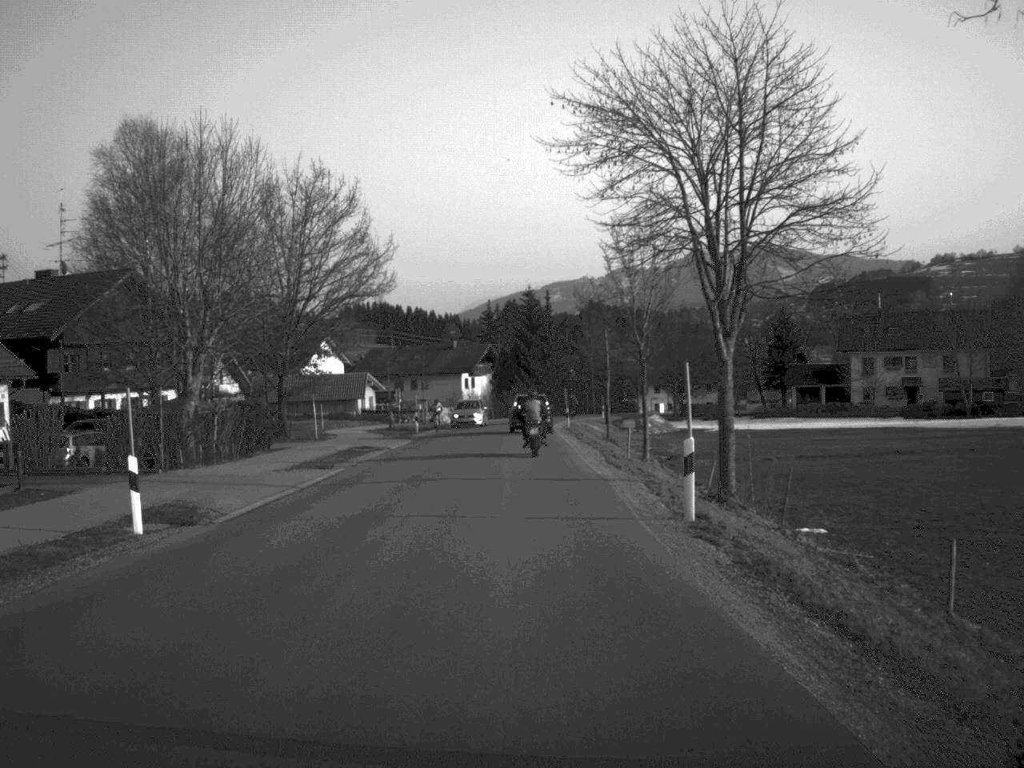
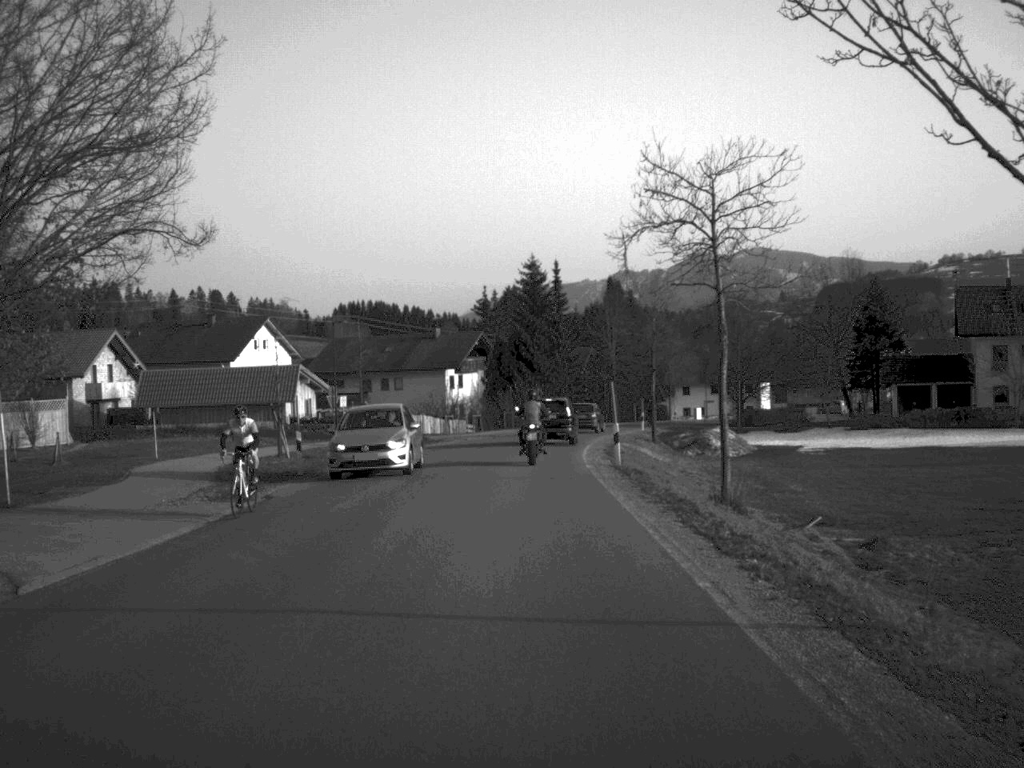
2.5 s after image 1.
(0.0, +33.1) m; 0°
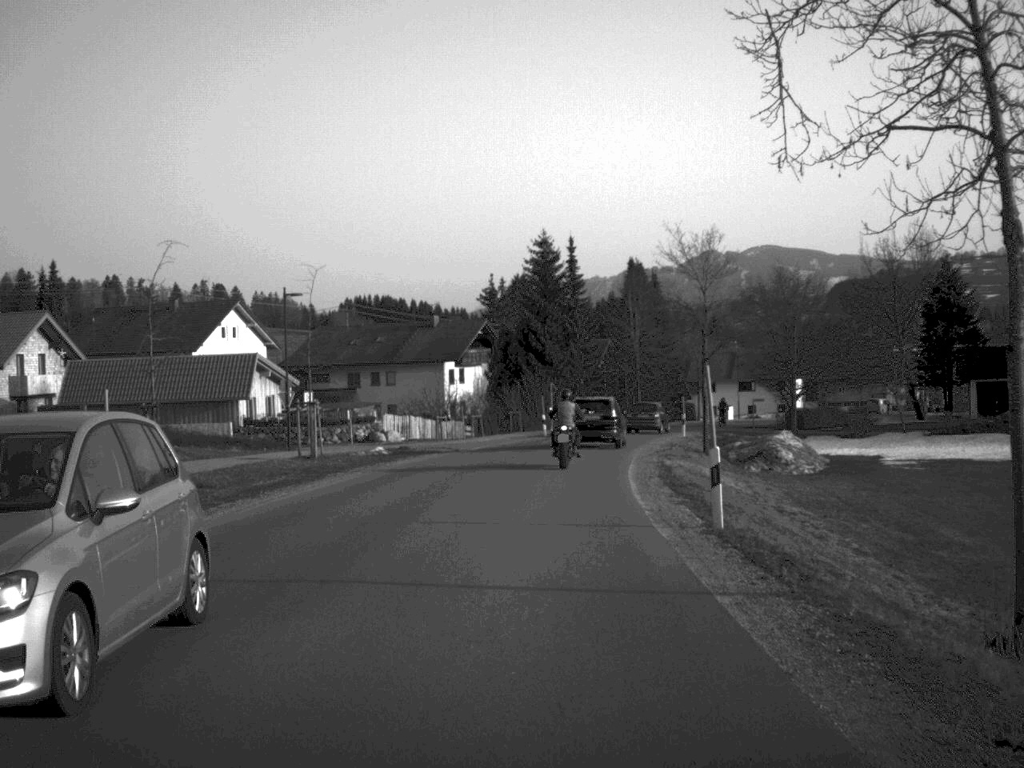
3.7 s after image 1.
(0.0, +14.4) m; 0°
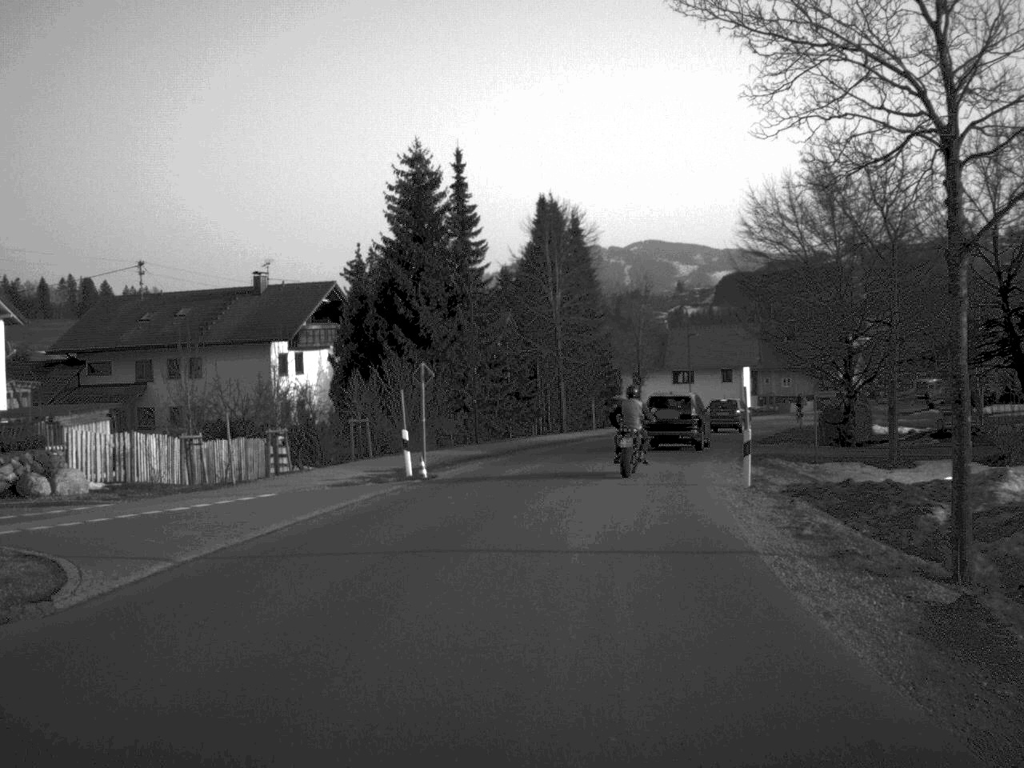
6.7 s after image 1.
(+0.8, +32.7) m; +5°
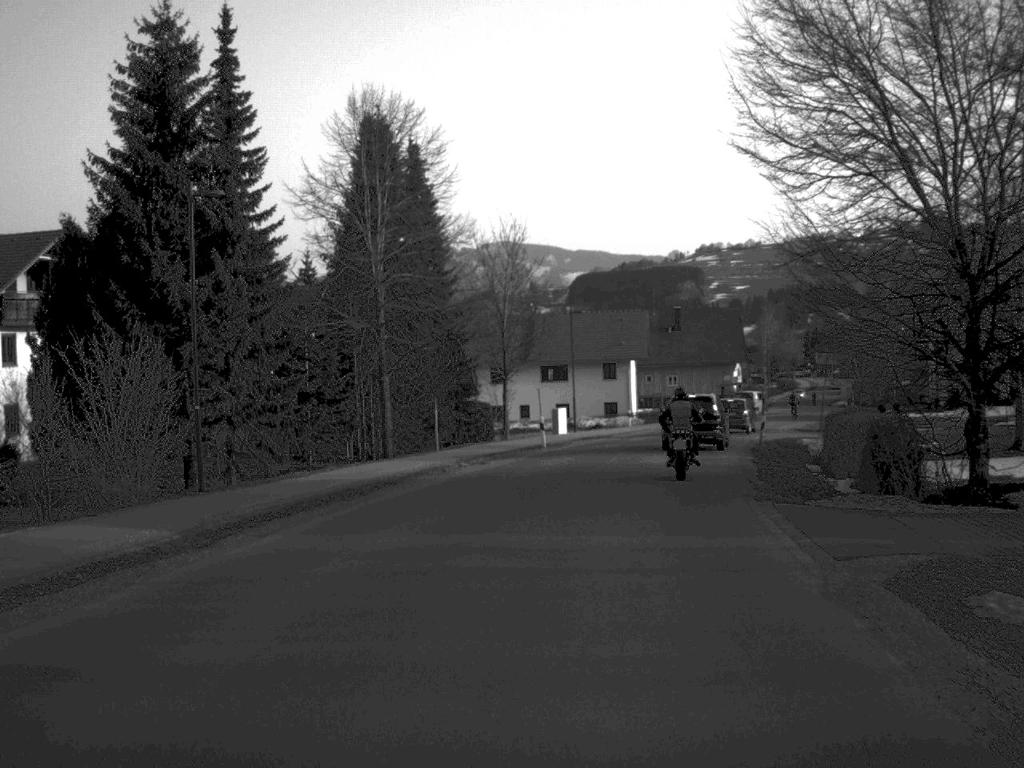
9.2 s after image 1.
(+1.4, +23.6) m; +7°
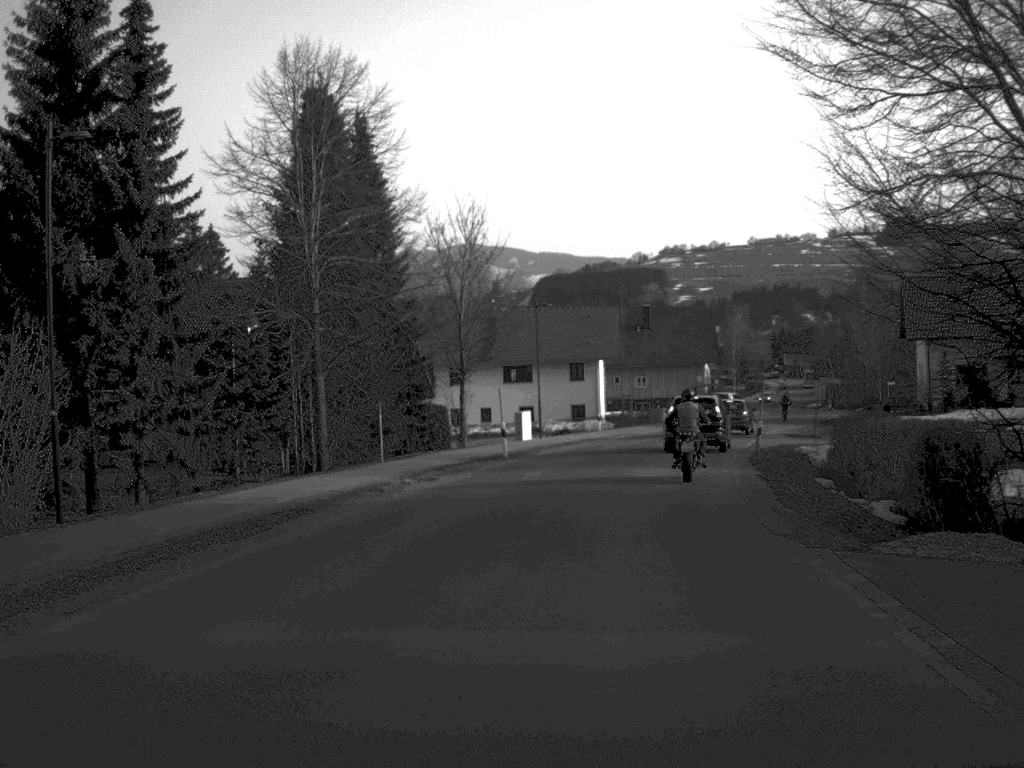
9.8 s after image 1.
(+0.1, +5.8) m; +2°
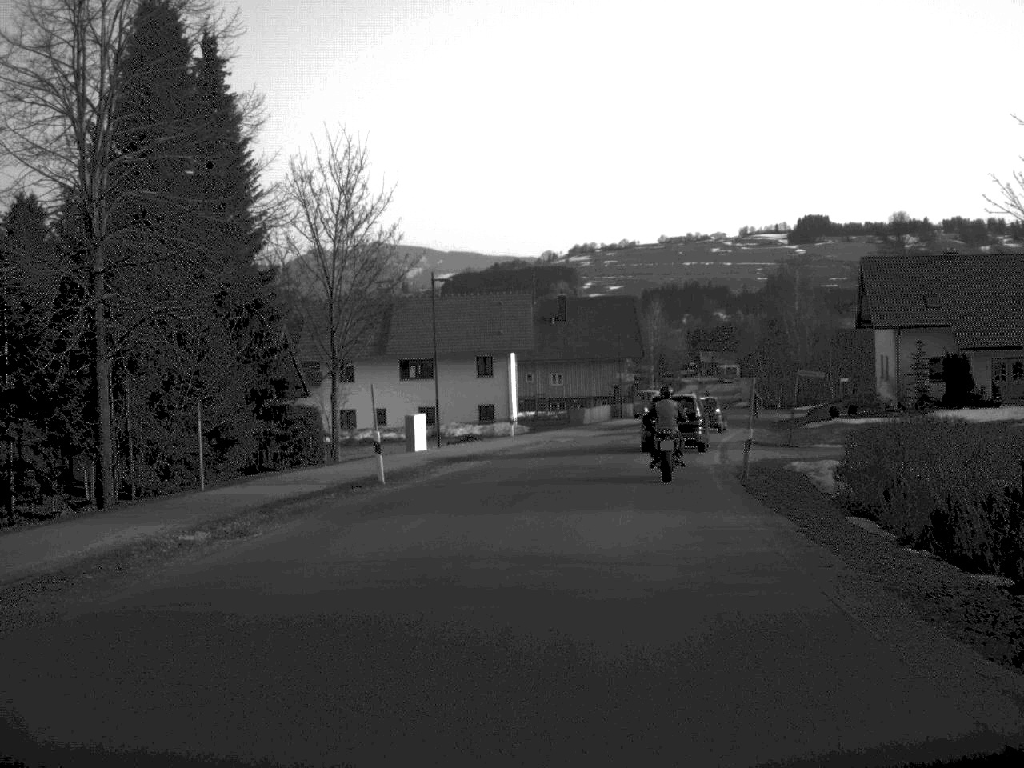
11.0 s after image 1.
(+0.4, +11.3) m; +4°
